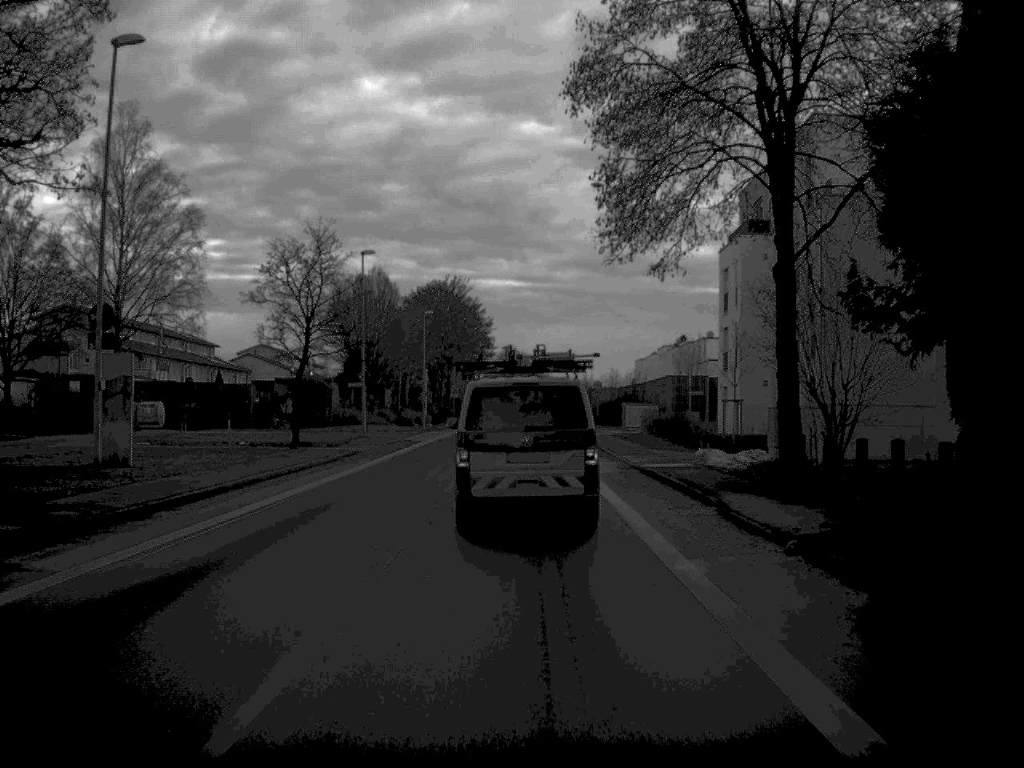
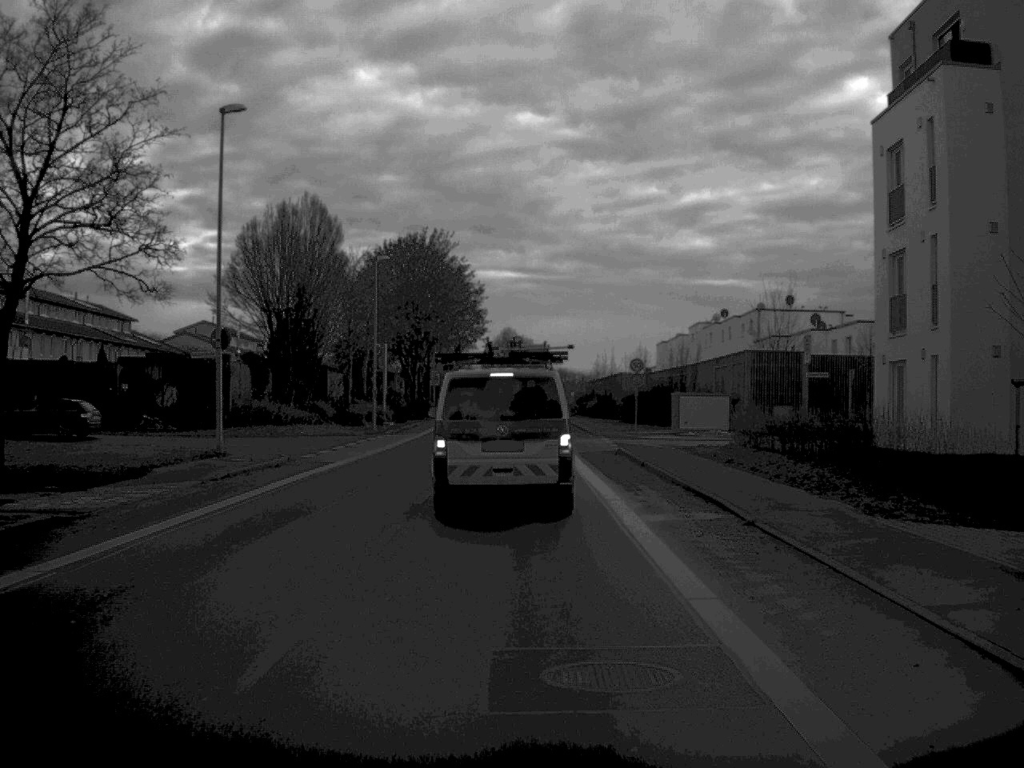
(0.0, +29.1) m; 0°
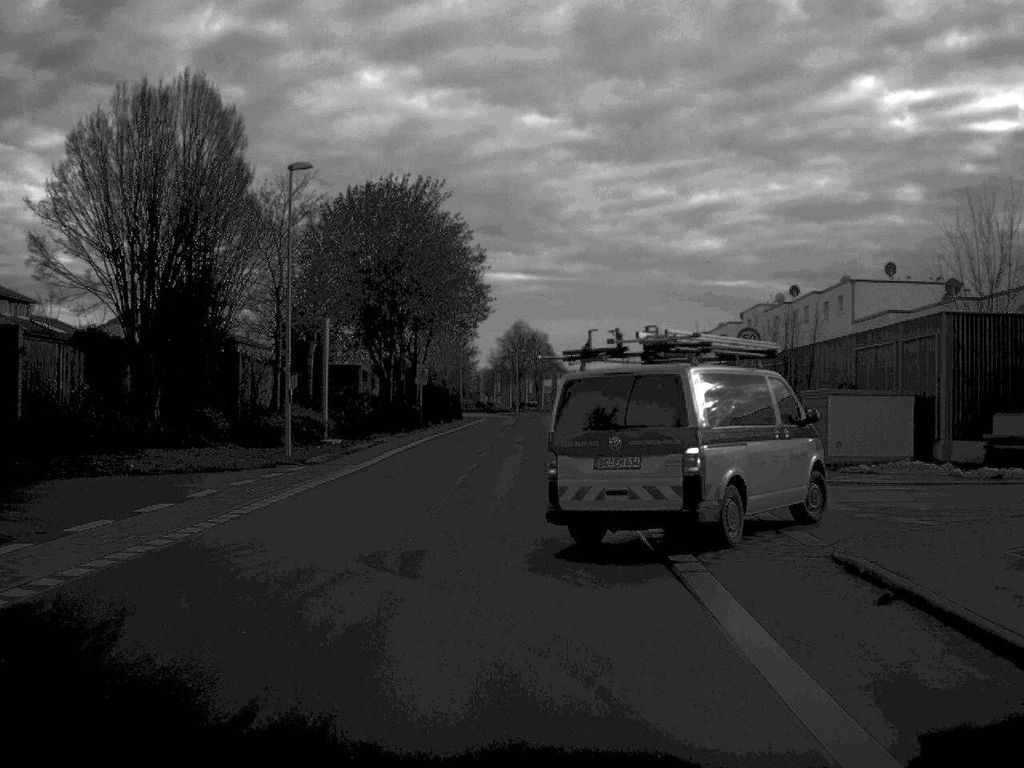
(-0.2, +24.8) m; -1°
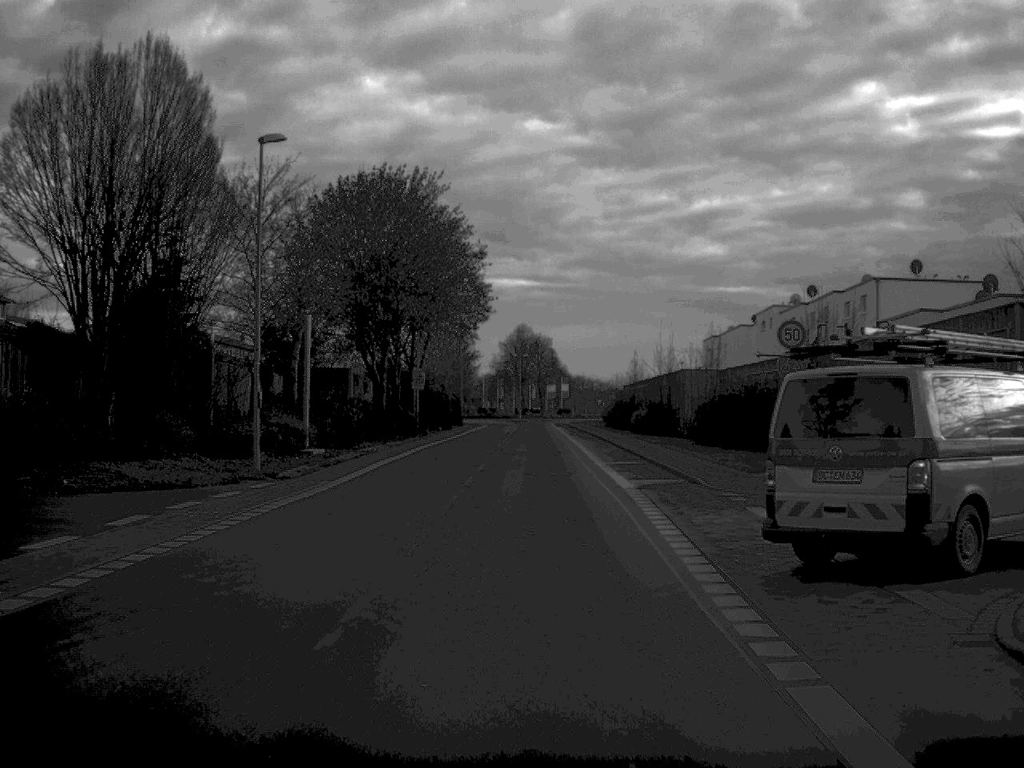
(0.0, +4.5) m; 0°
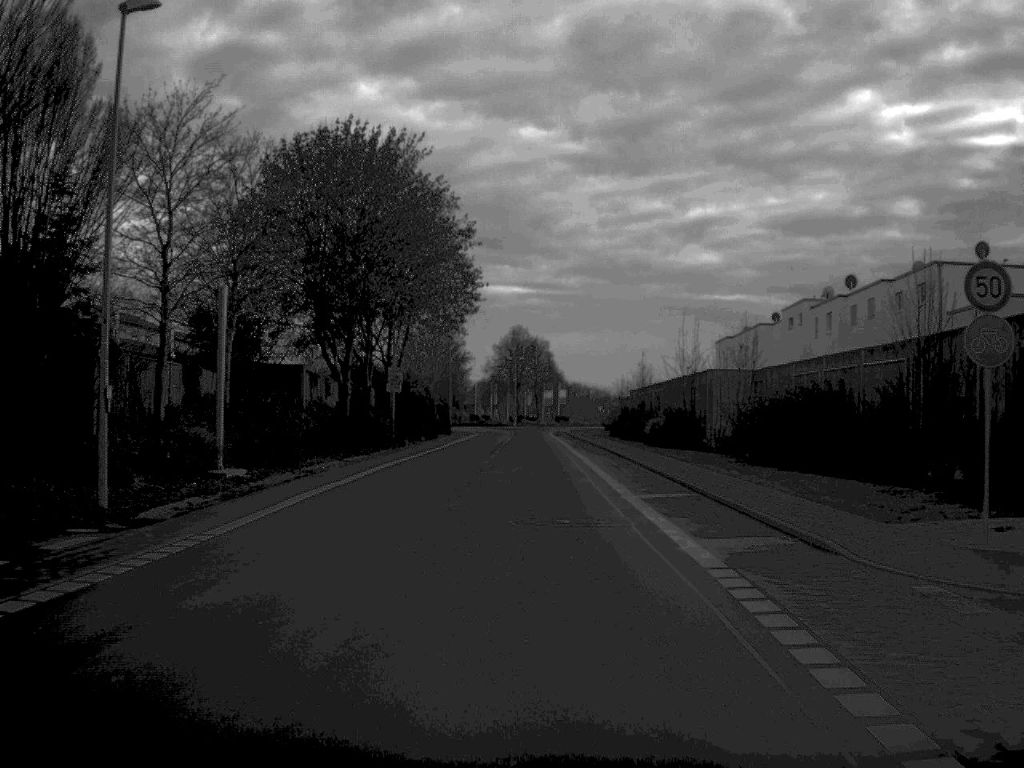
(0.0, +11.3) m; 0°
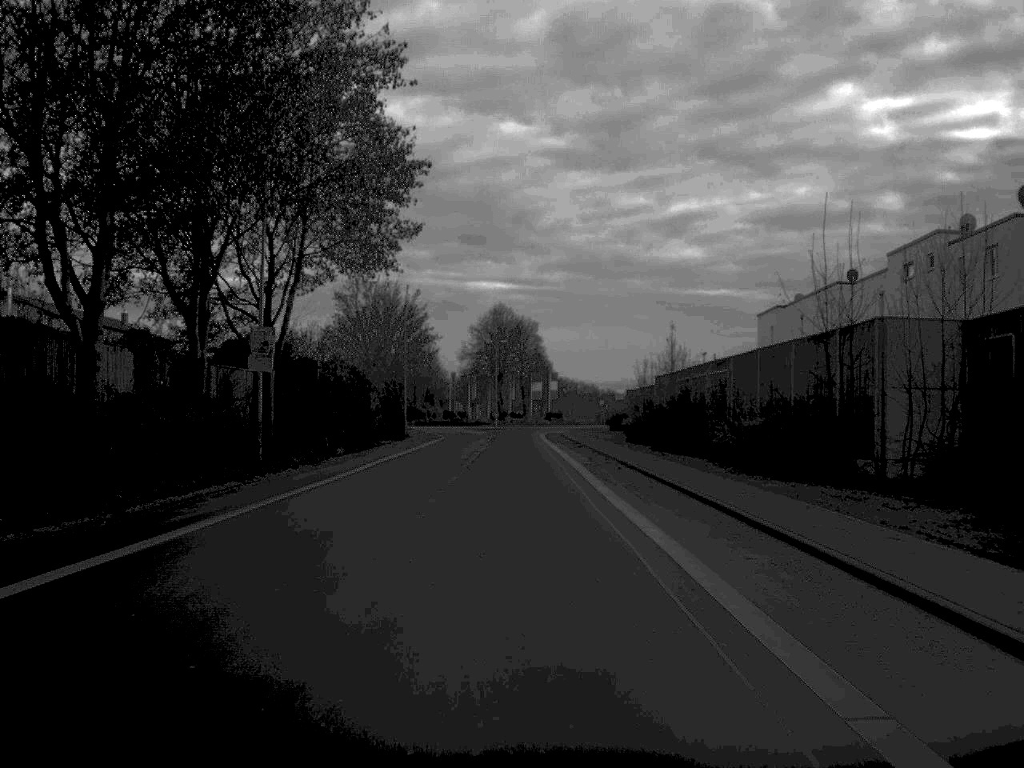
(+0.2, +28.9) m; 0°
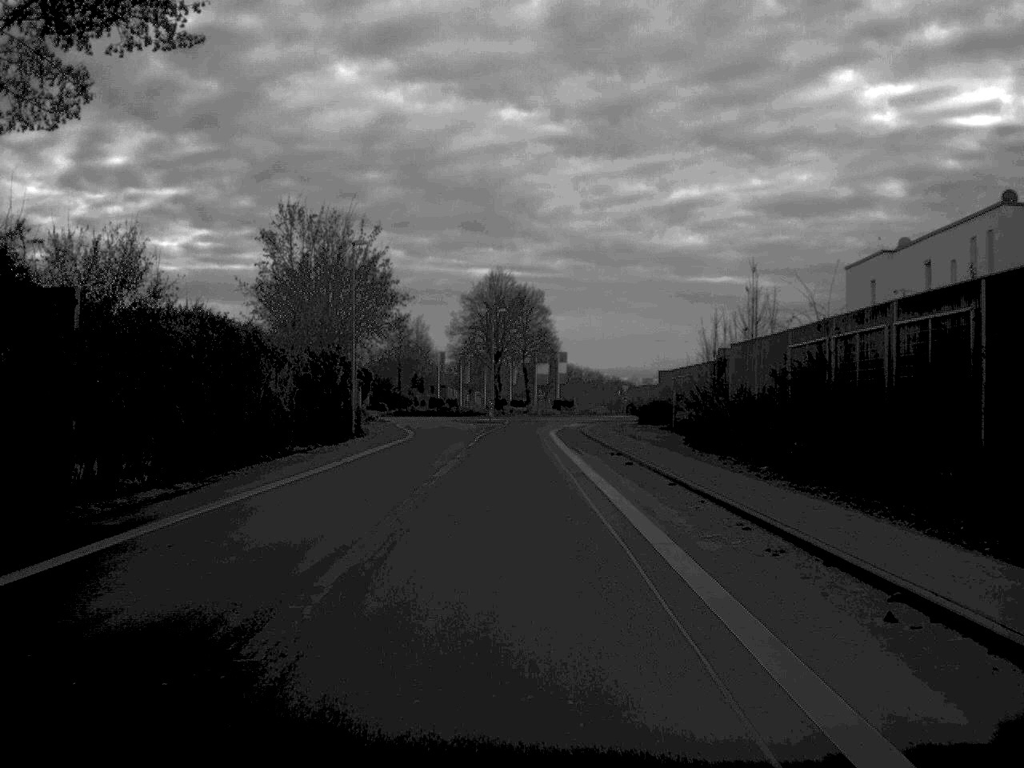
(0.0, +25.0) m; 0°
